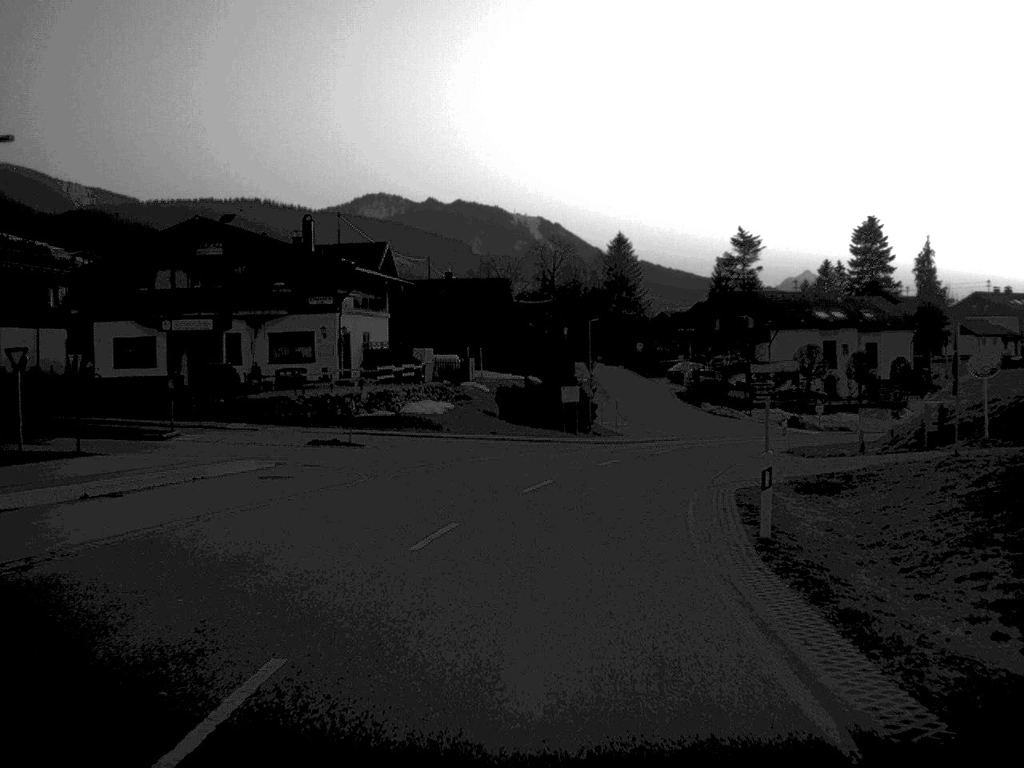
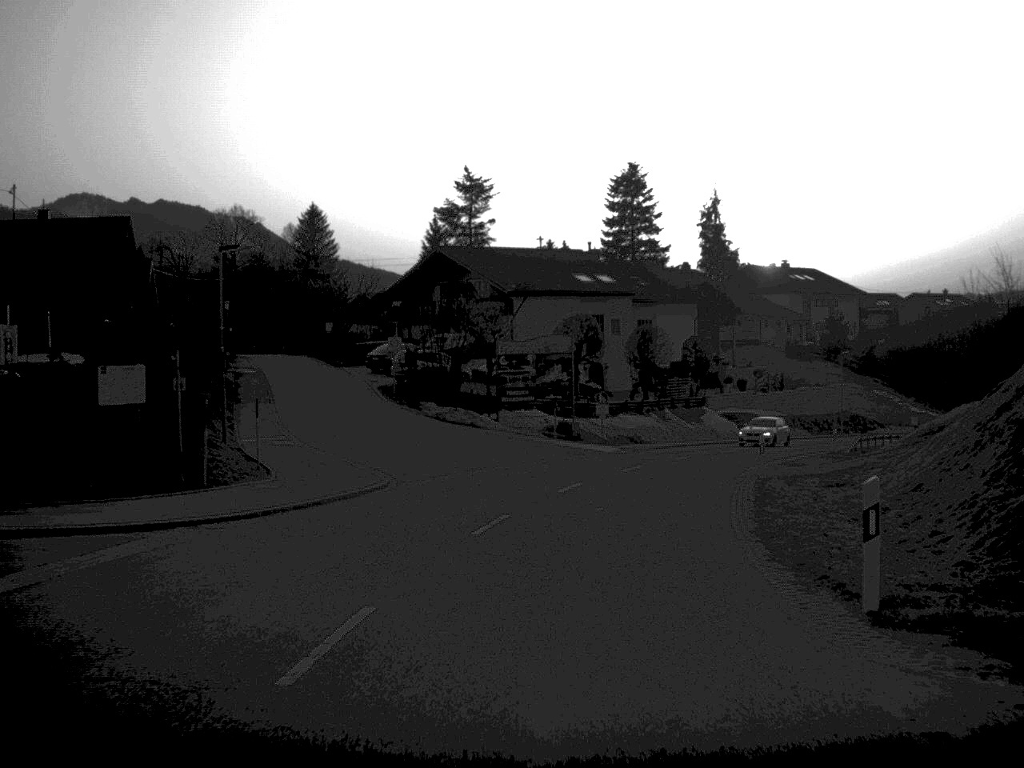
(+3.5, +32.2) m; +14°
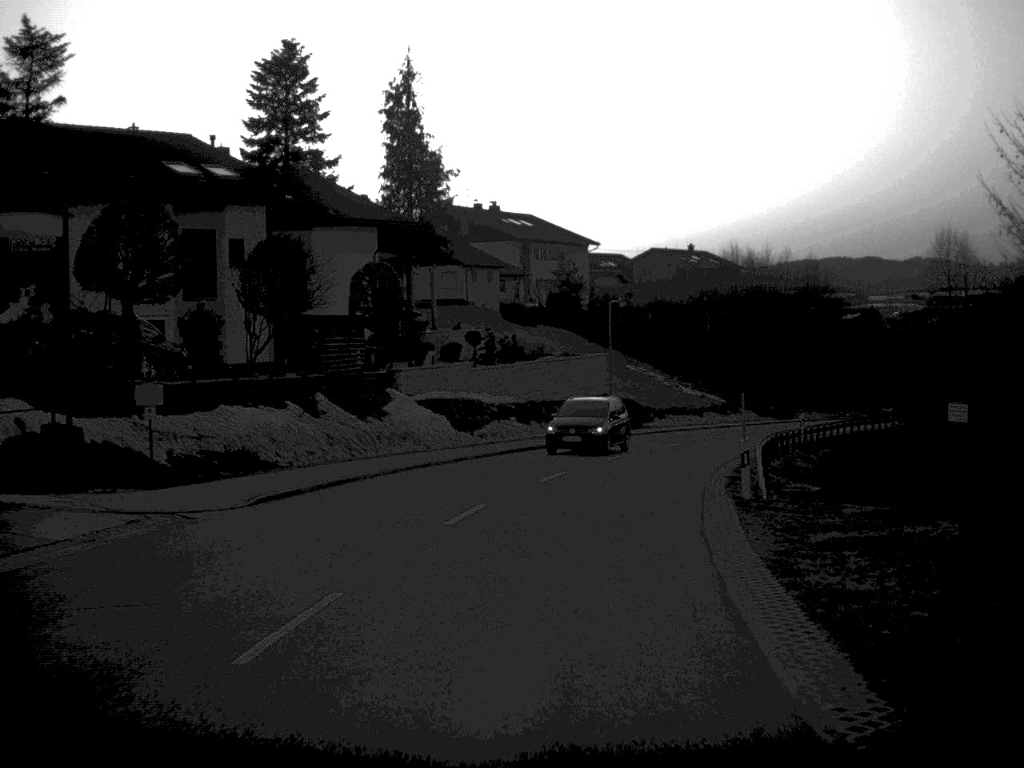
(+4.4, +34.3) m; +14°
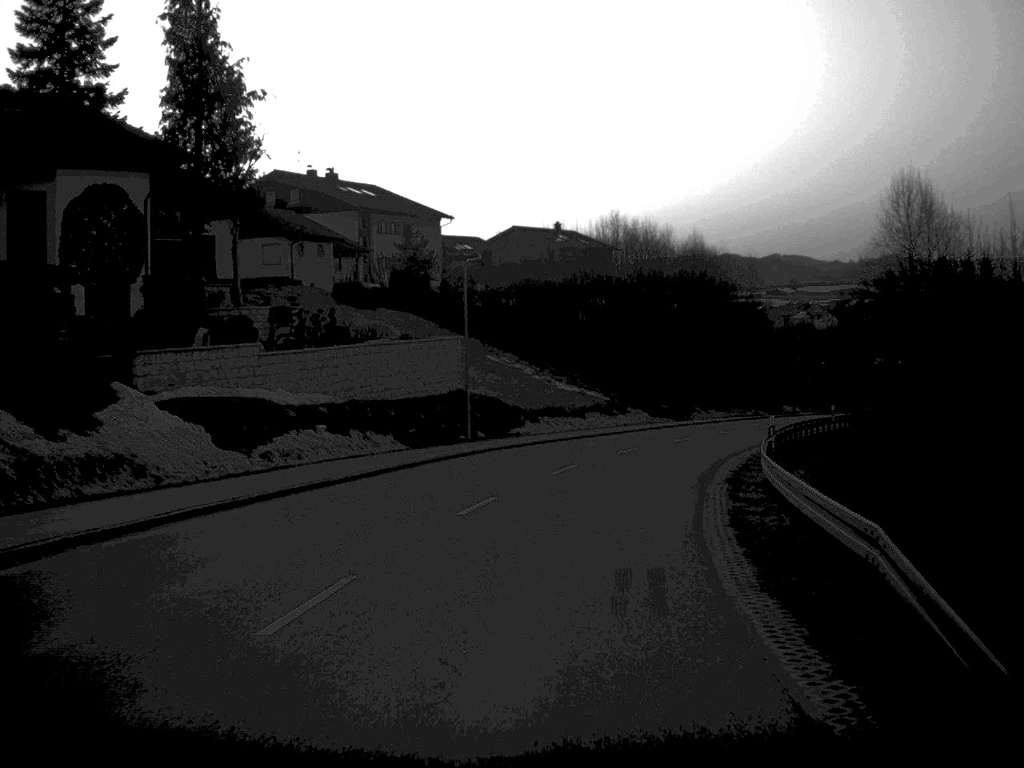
(+0.9, +16.4) m; +6°
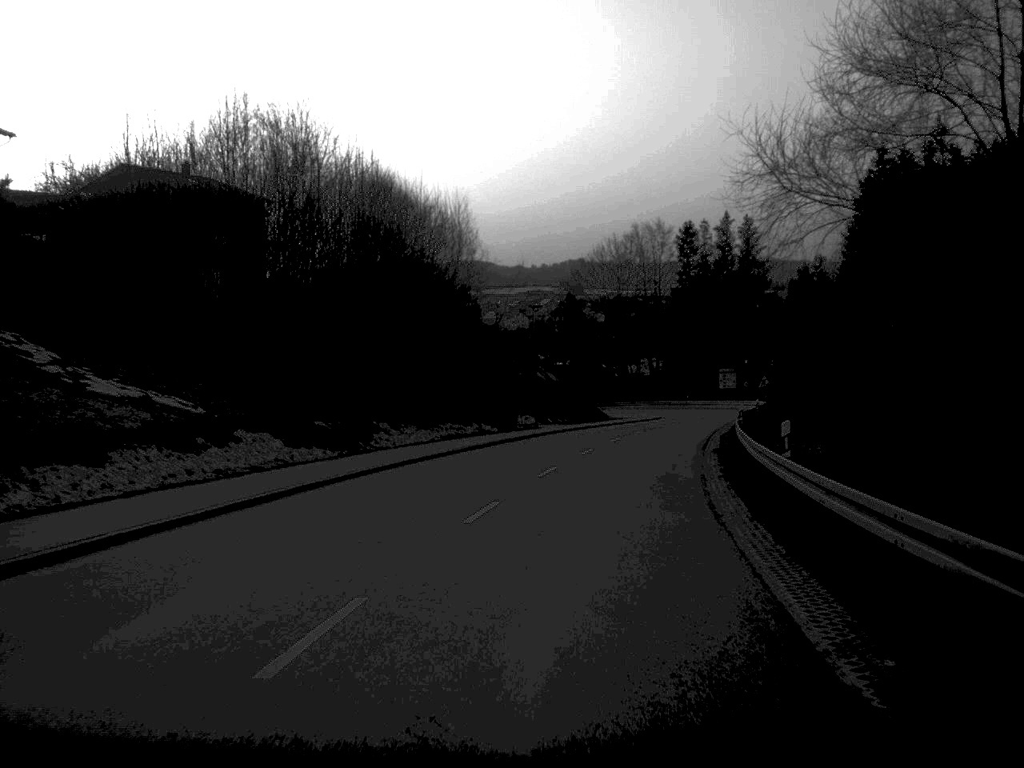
(+4.4, +35.7) m; +14°
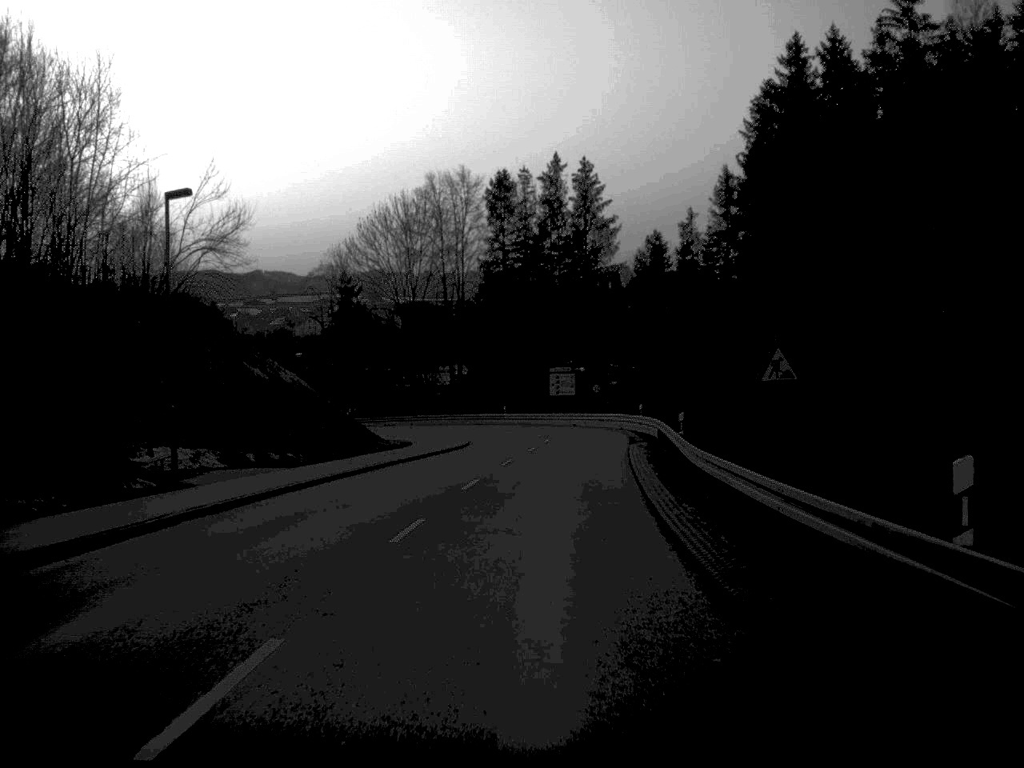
(+3.3, +36.5) m; +9°
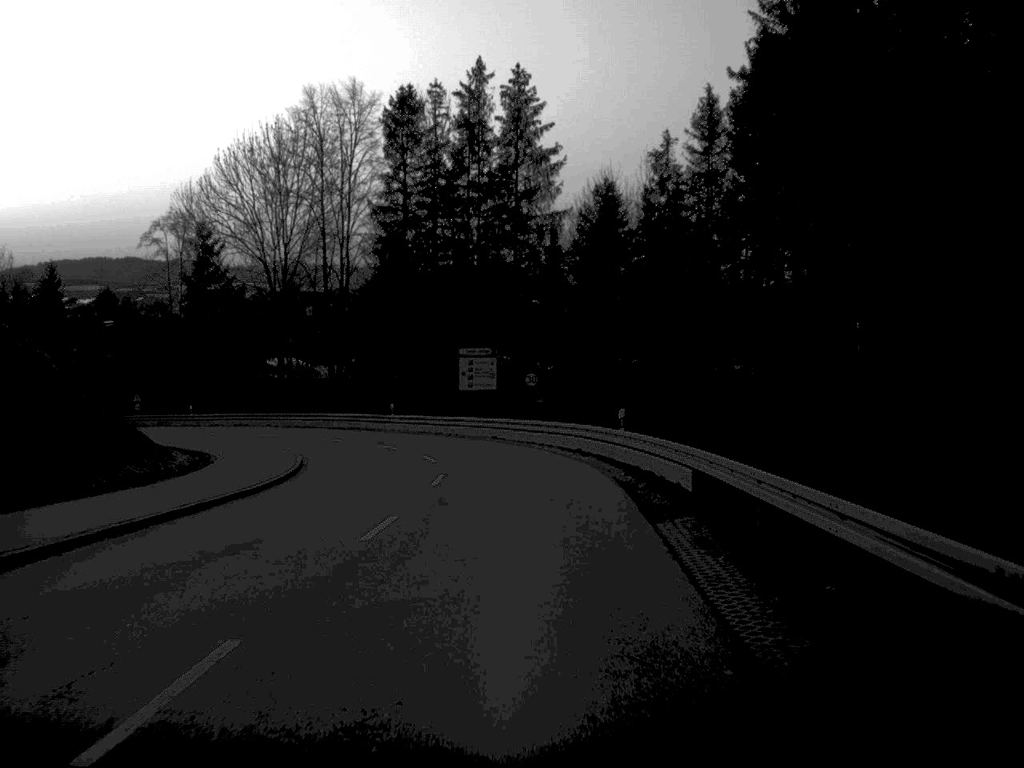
(+0.9, +26.6) m; +4°
